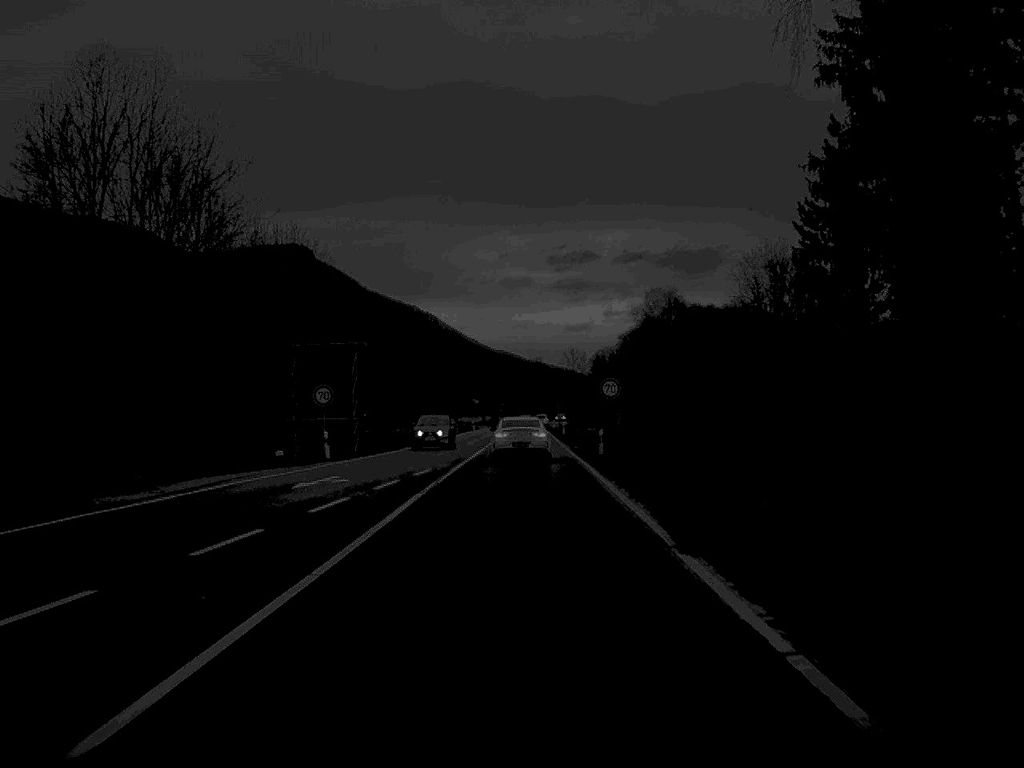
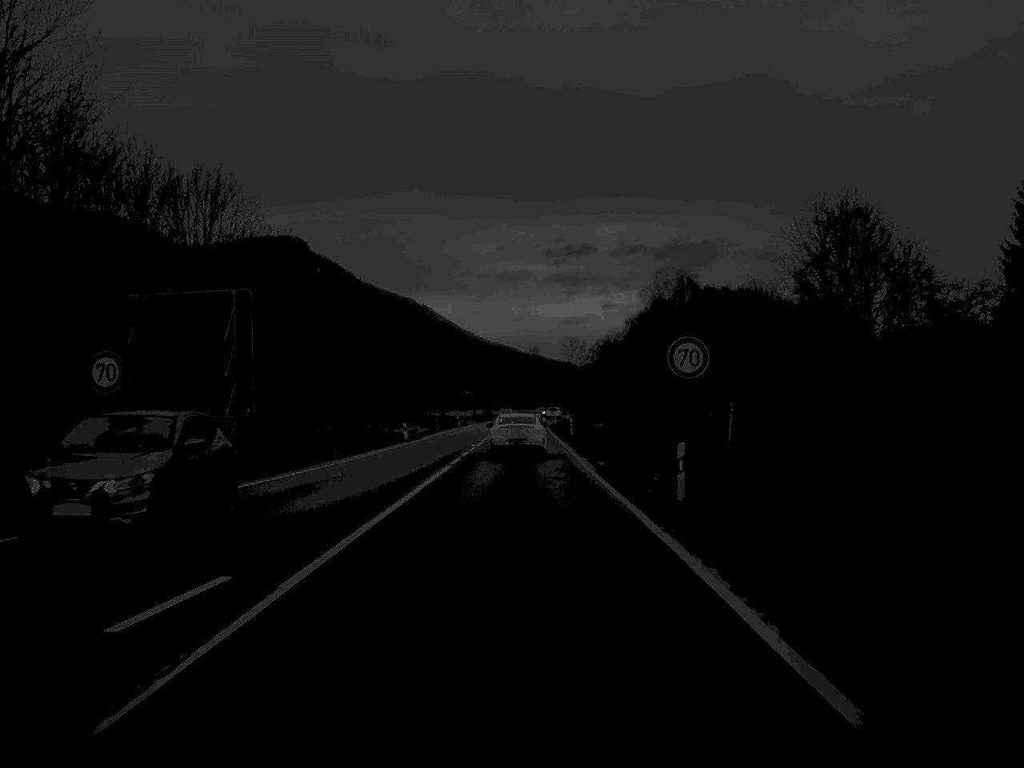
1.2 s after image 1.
(+0.1, +23.8) m; 0°
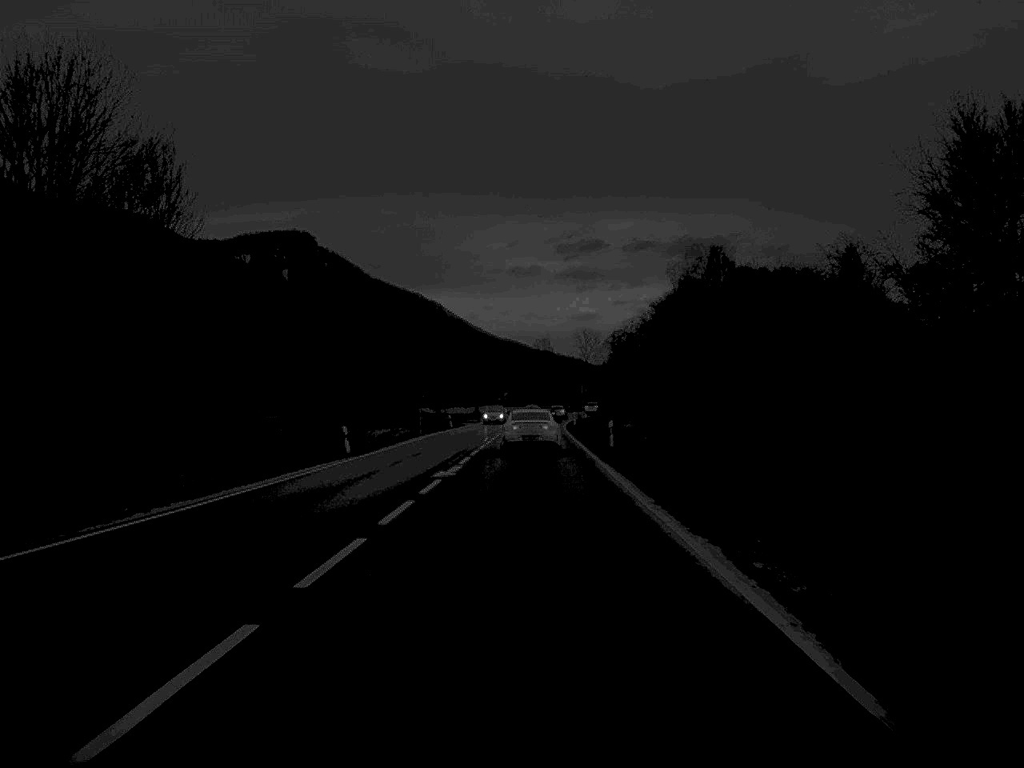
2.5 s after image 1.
(-0.1, +26.2) m; 0°
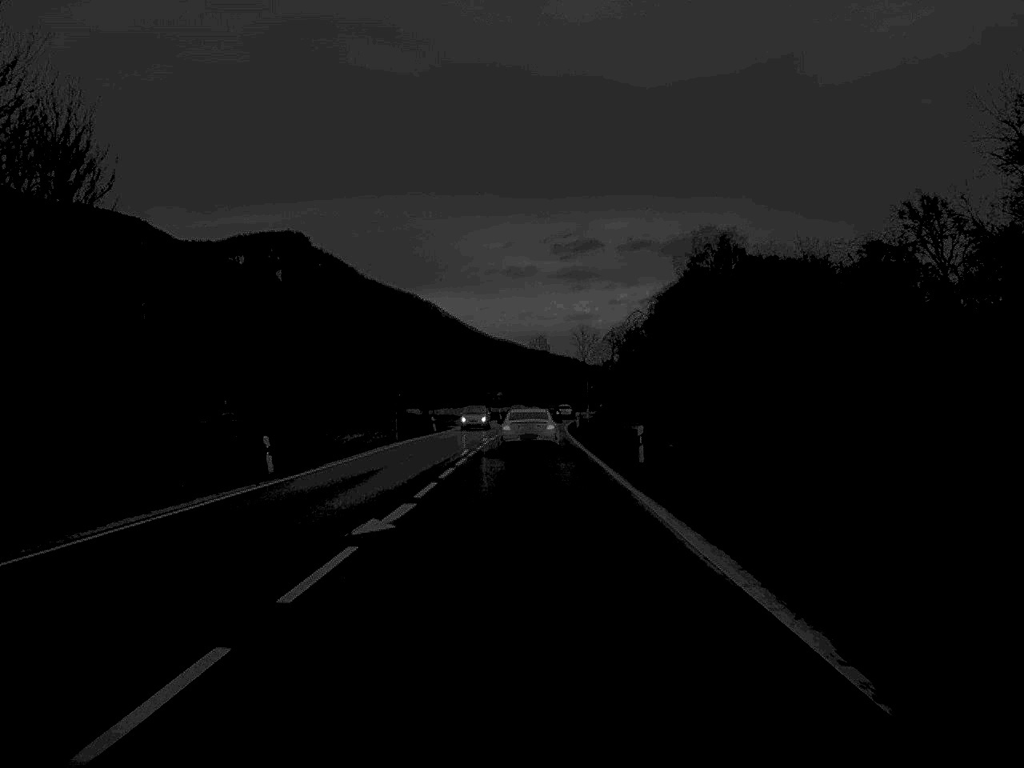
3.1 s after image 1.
(0.0, +12.8) m; 0°
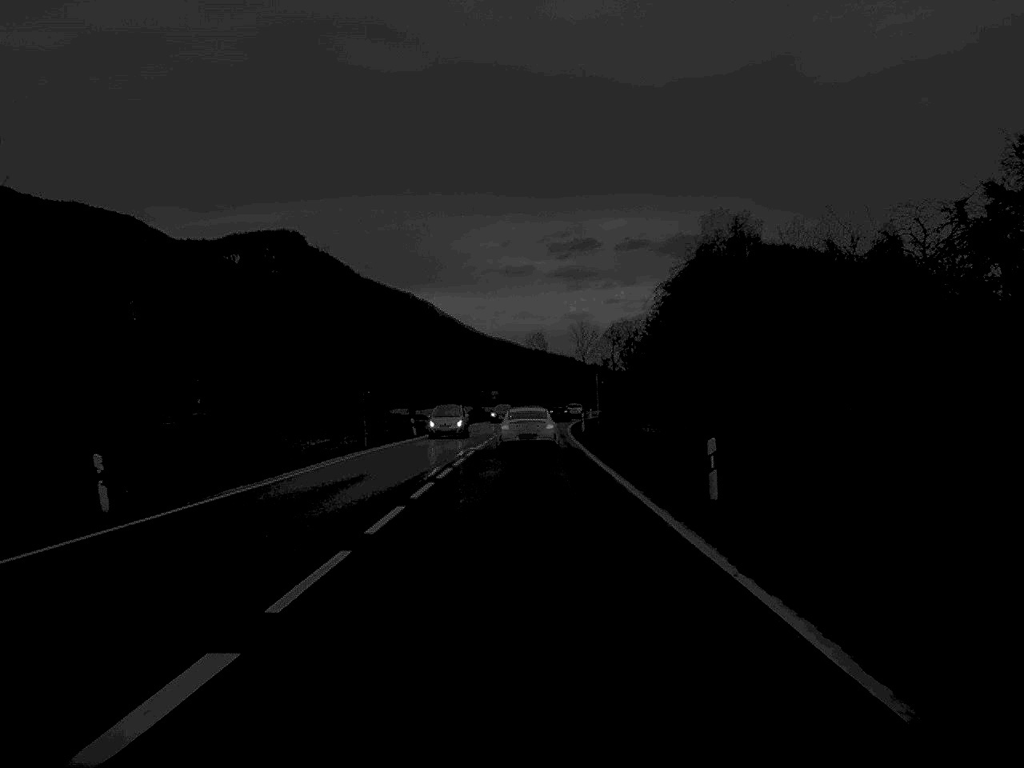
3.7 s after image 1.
(0.0, +12.4) m; 0°
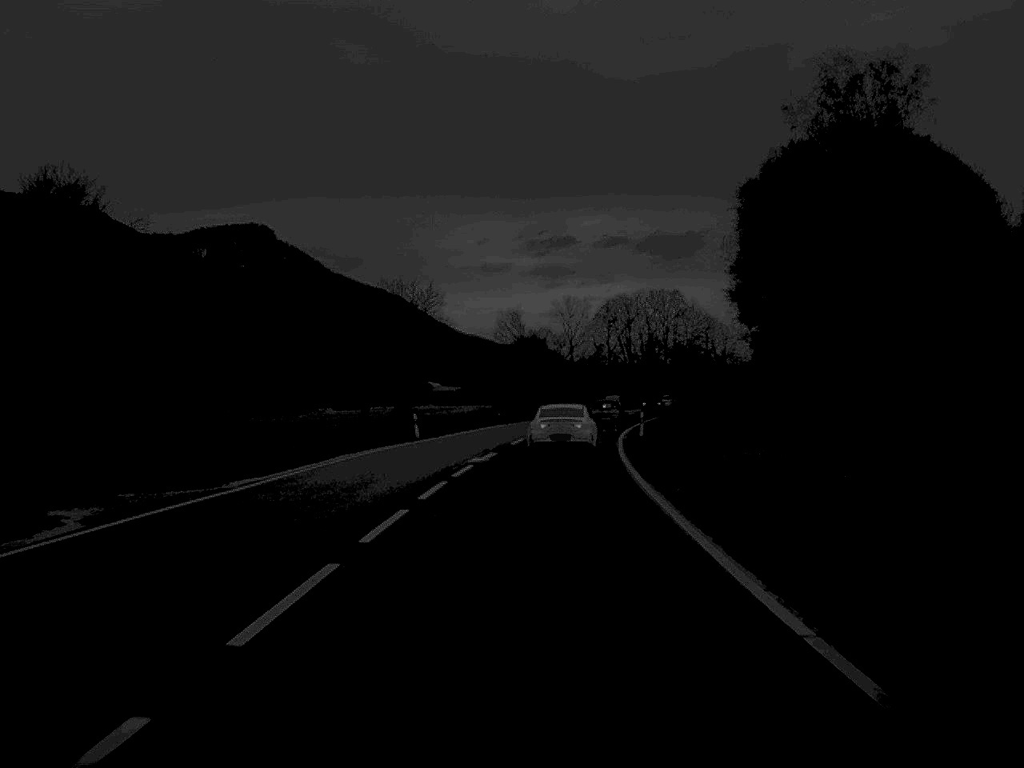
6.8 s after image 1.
(+0.4, +67.2) m; +1°
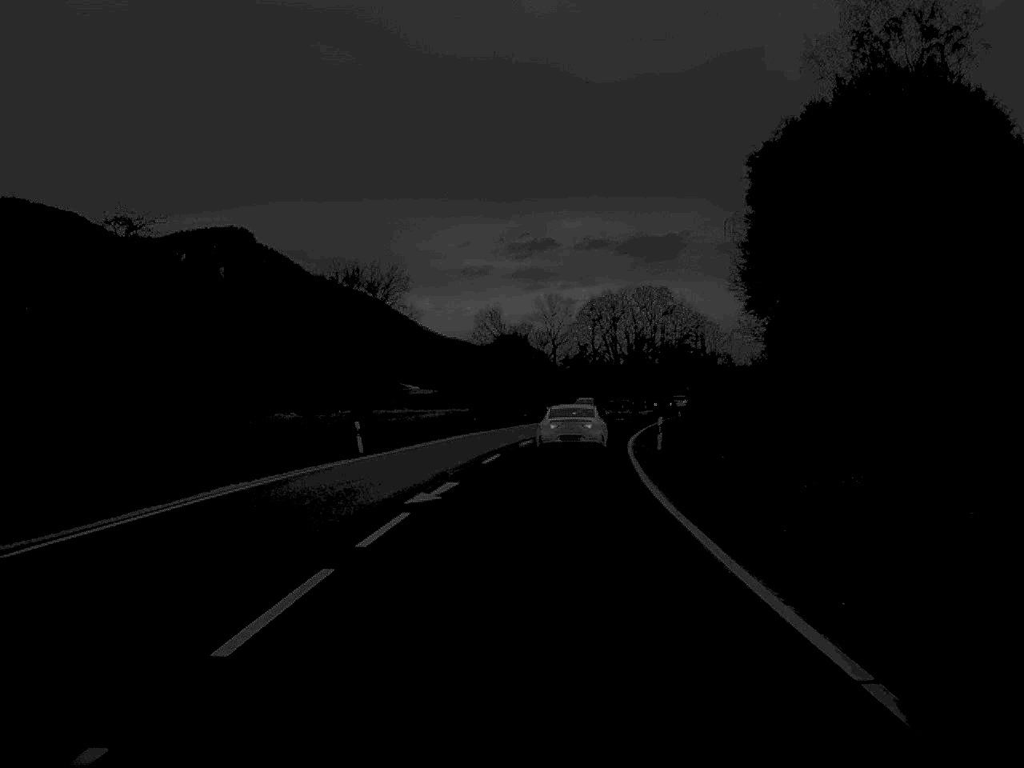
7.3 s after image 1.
(+0.1, +12.6) m; +1°
